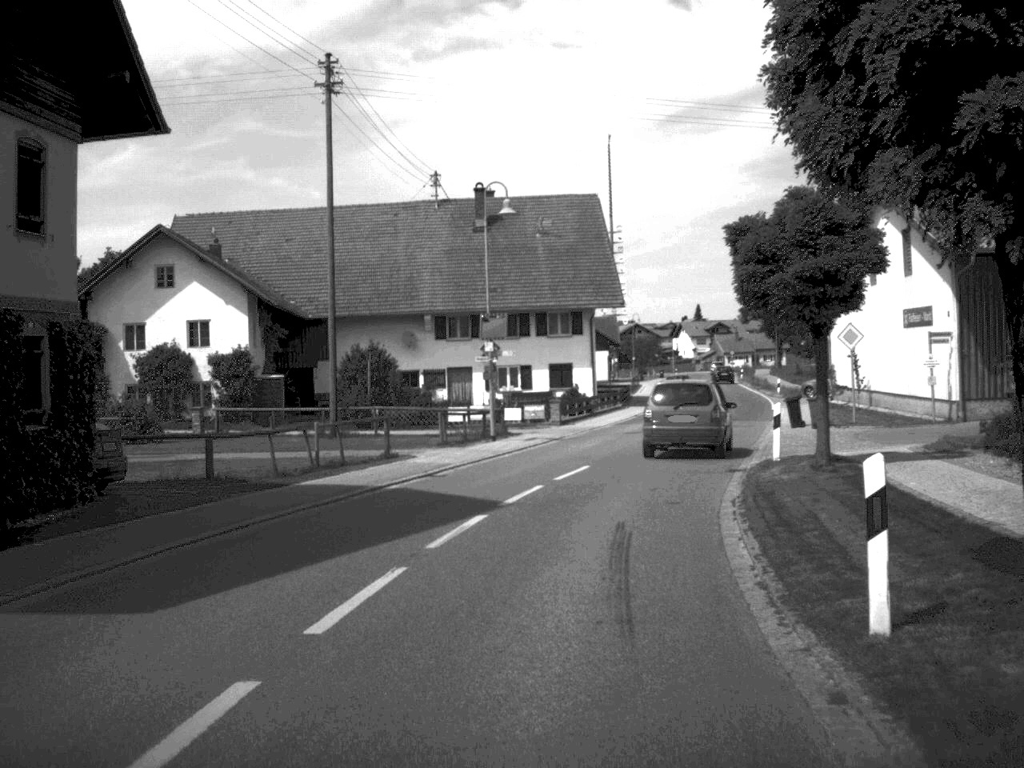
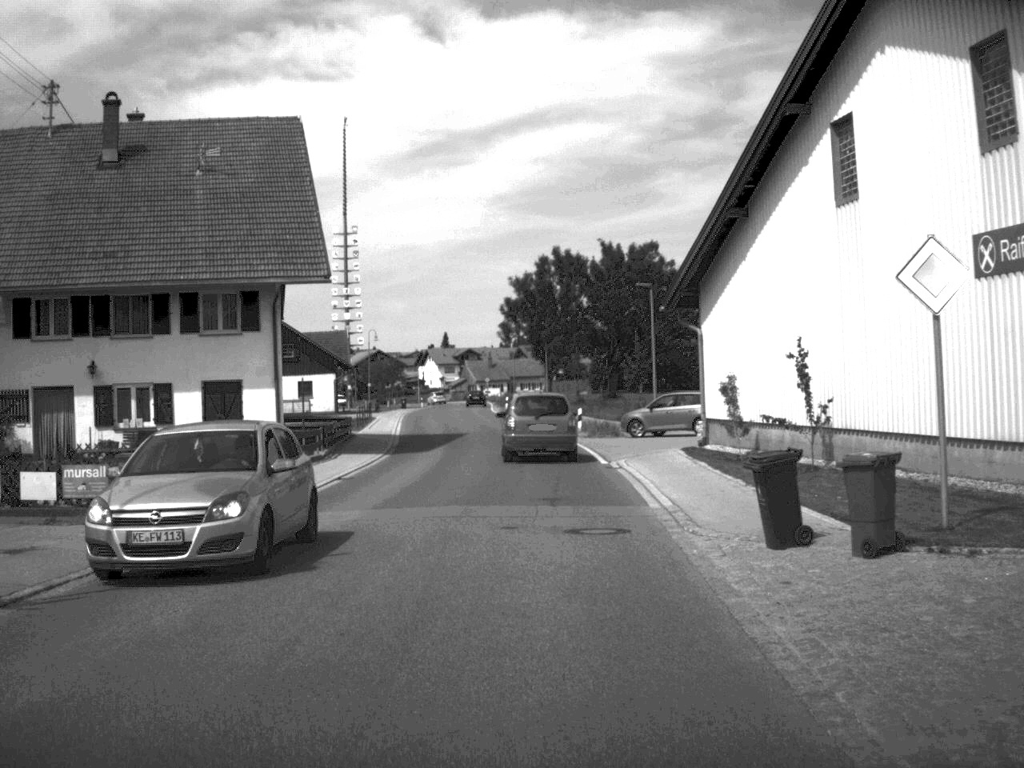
(+2.8, +25.6) m; +11°
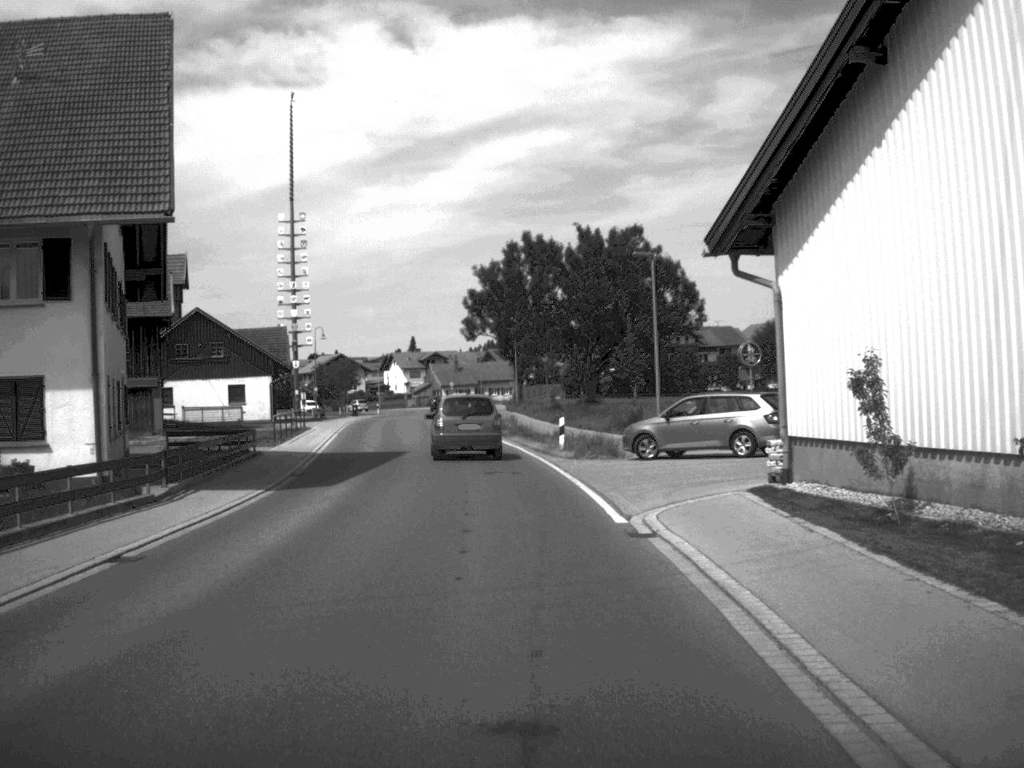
(+0.2, +13.1) m; +1°
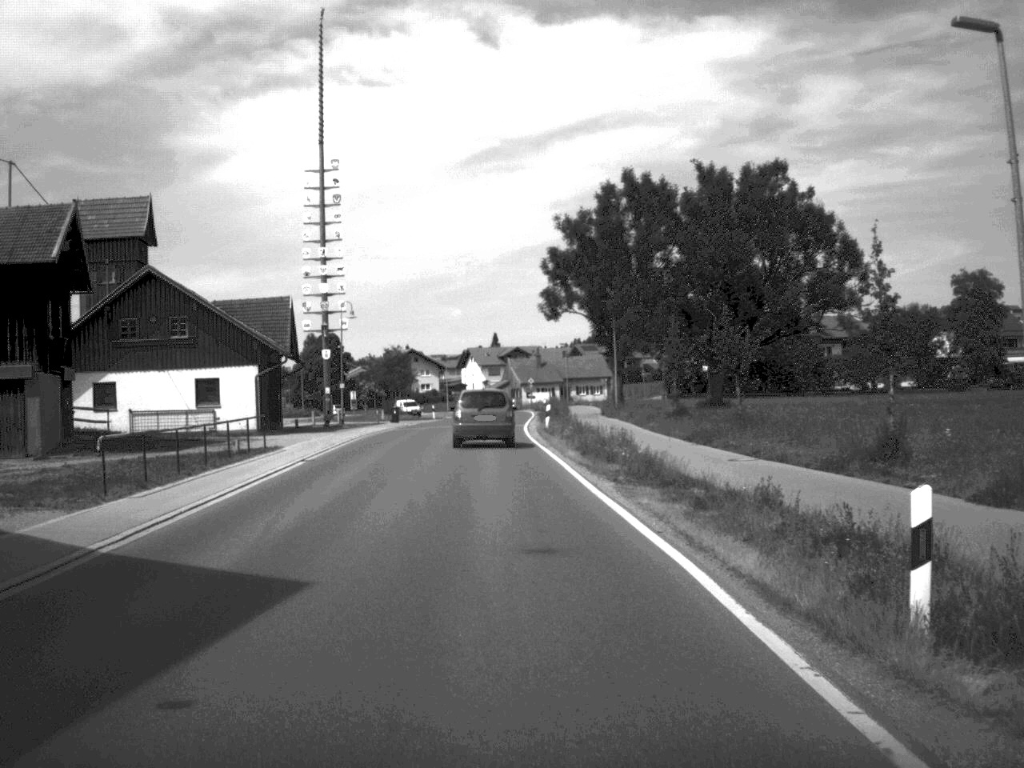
(-0.8, +26.3) m; -4°
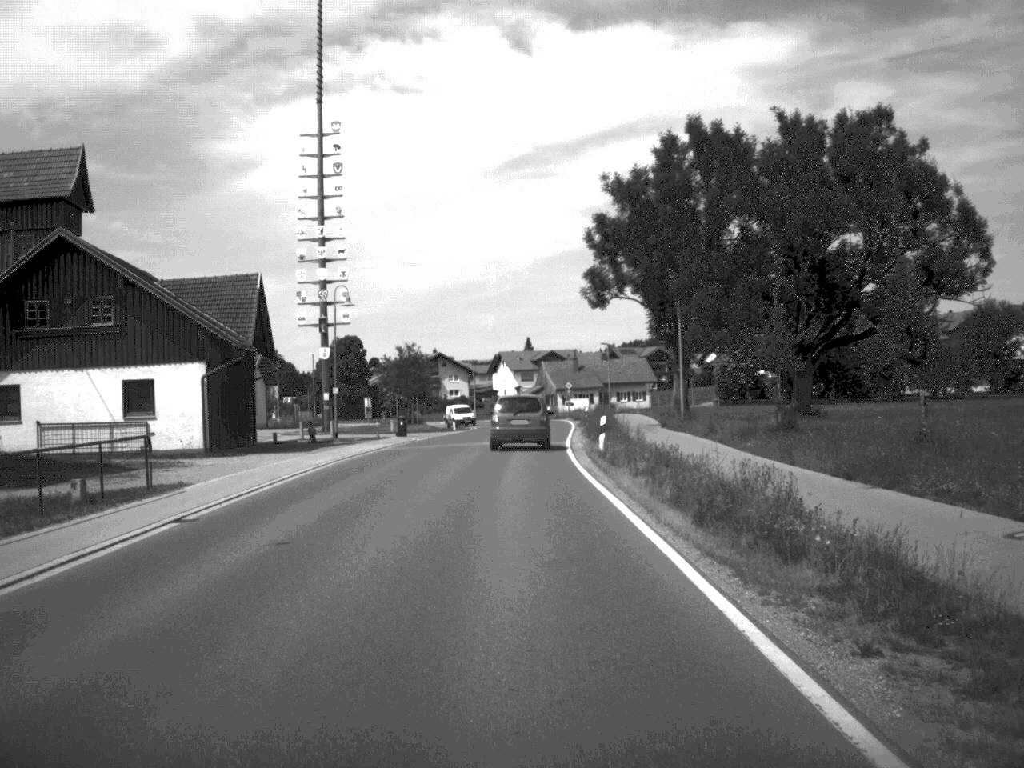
(-0.2, +14.7) m; -1°
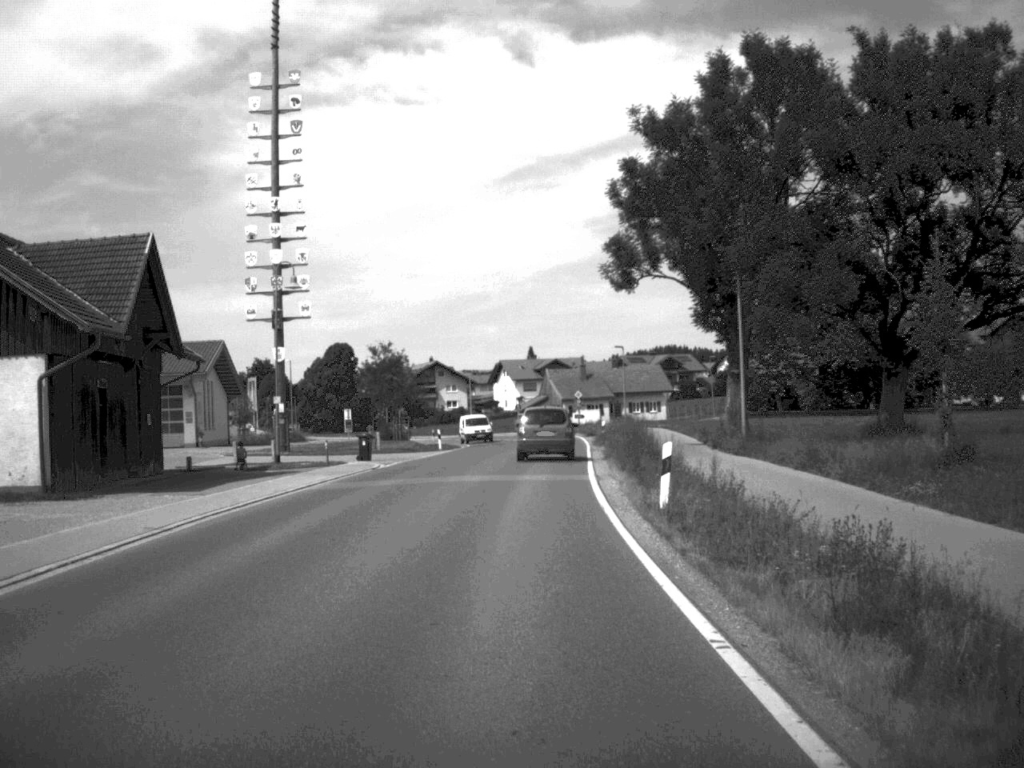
(0.0, +14.4) m; 0°
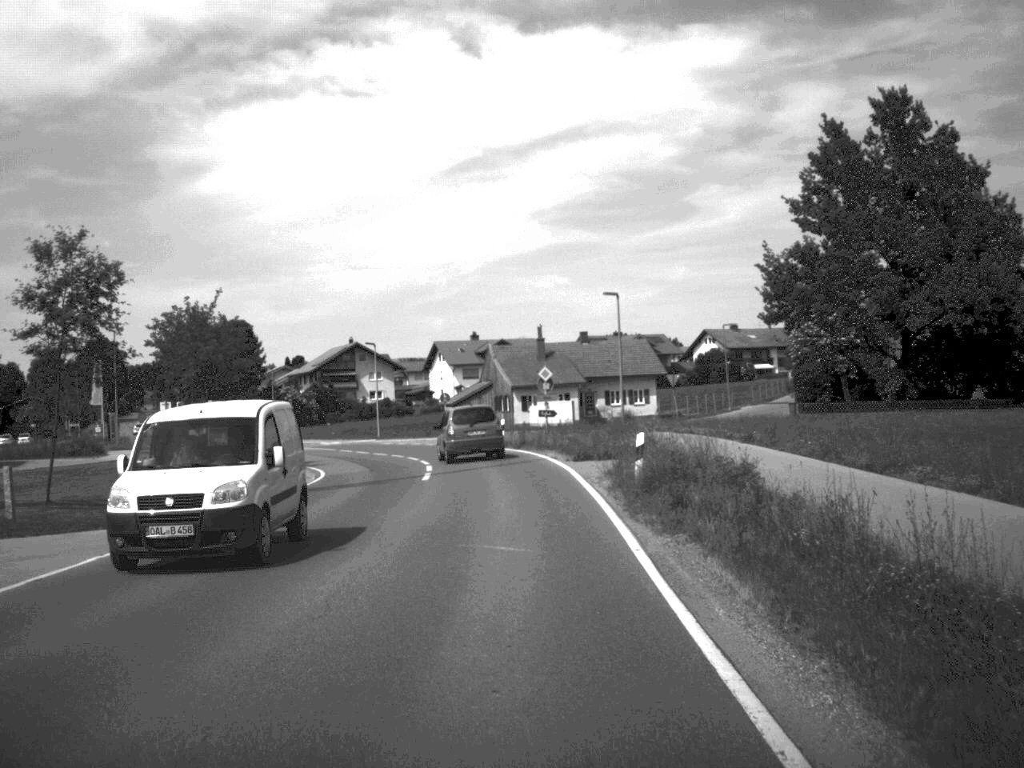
(+0.7, +39.2) m; +2°
